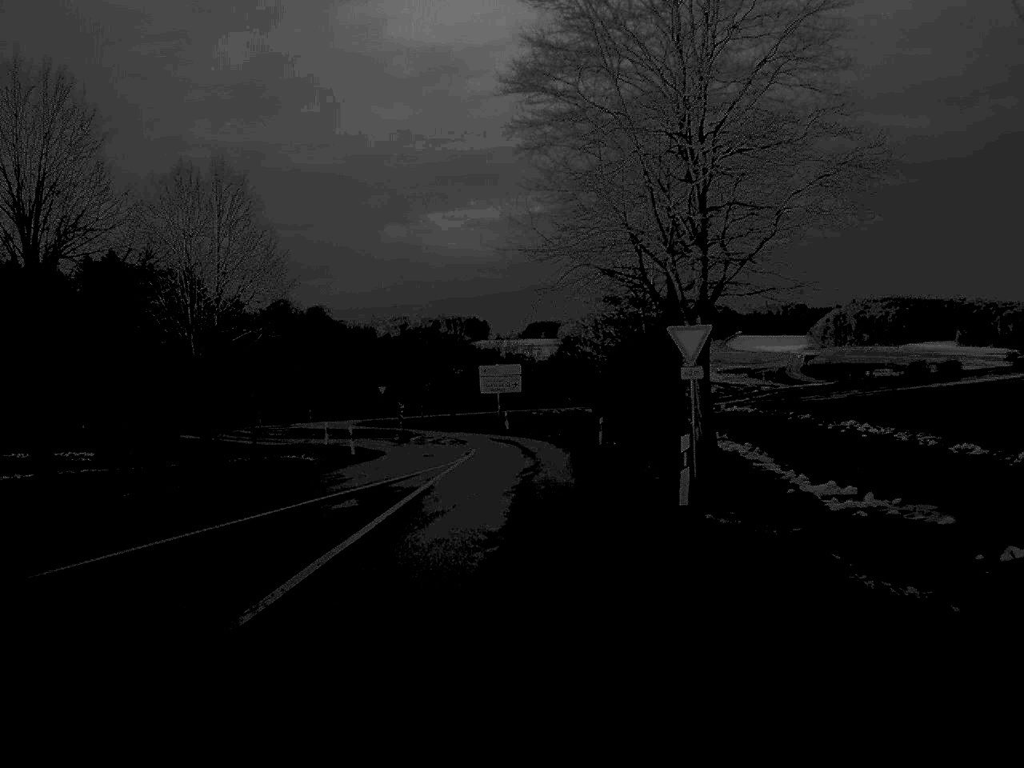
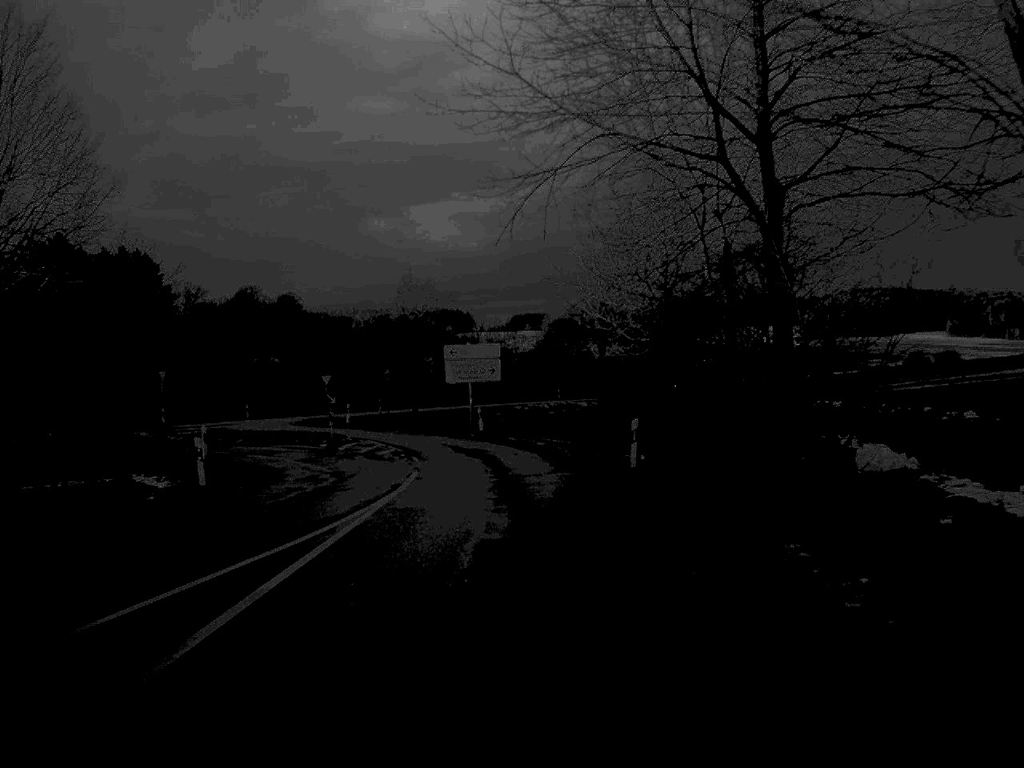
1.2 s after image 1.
(+0.1, +18.6) m; +1°
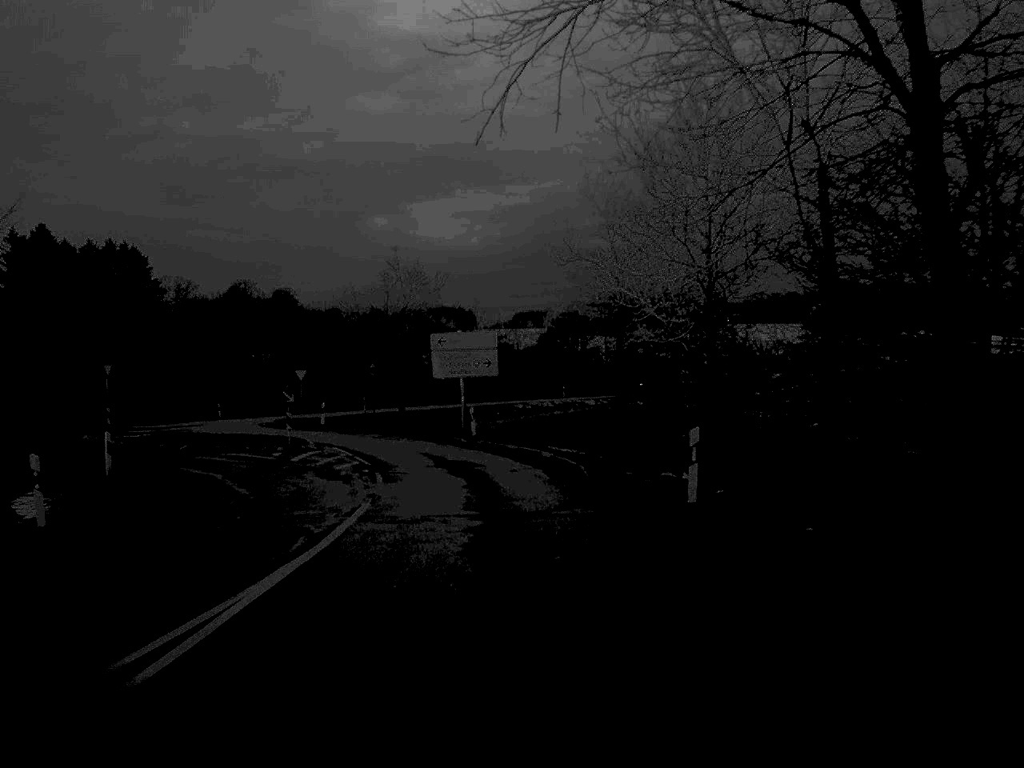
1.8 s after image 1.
(0.0, +8.6) m; 0°
